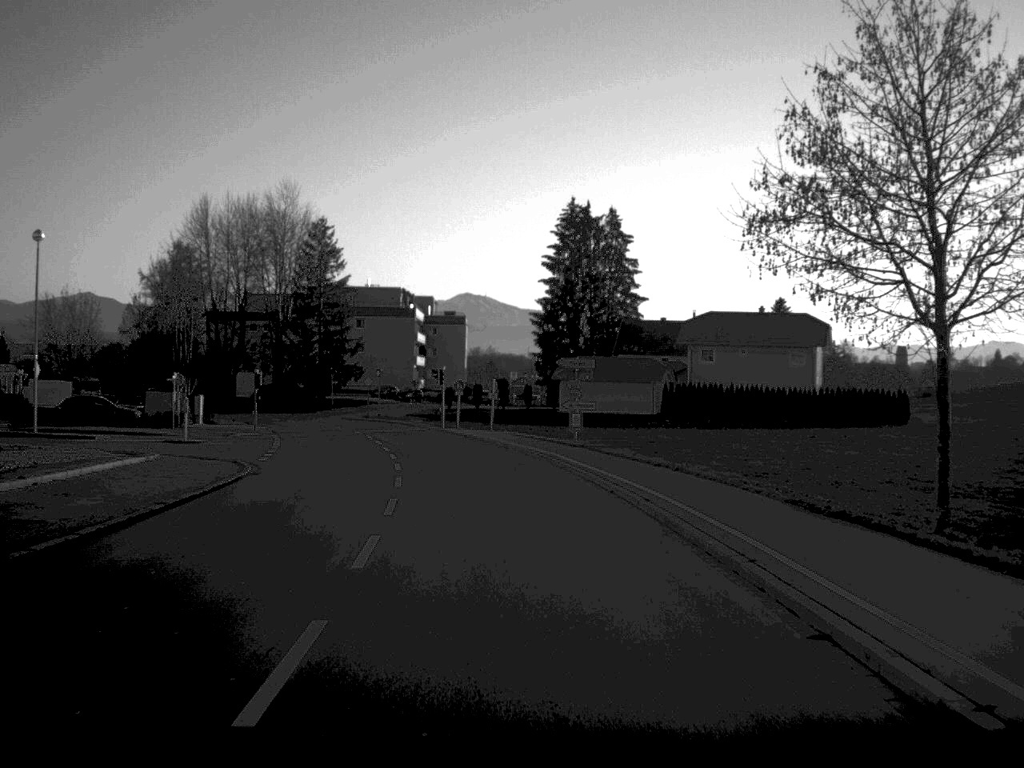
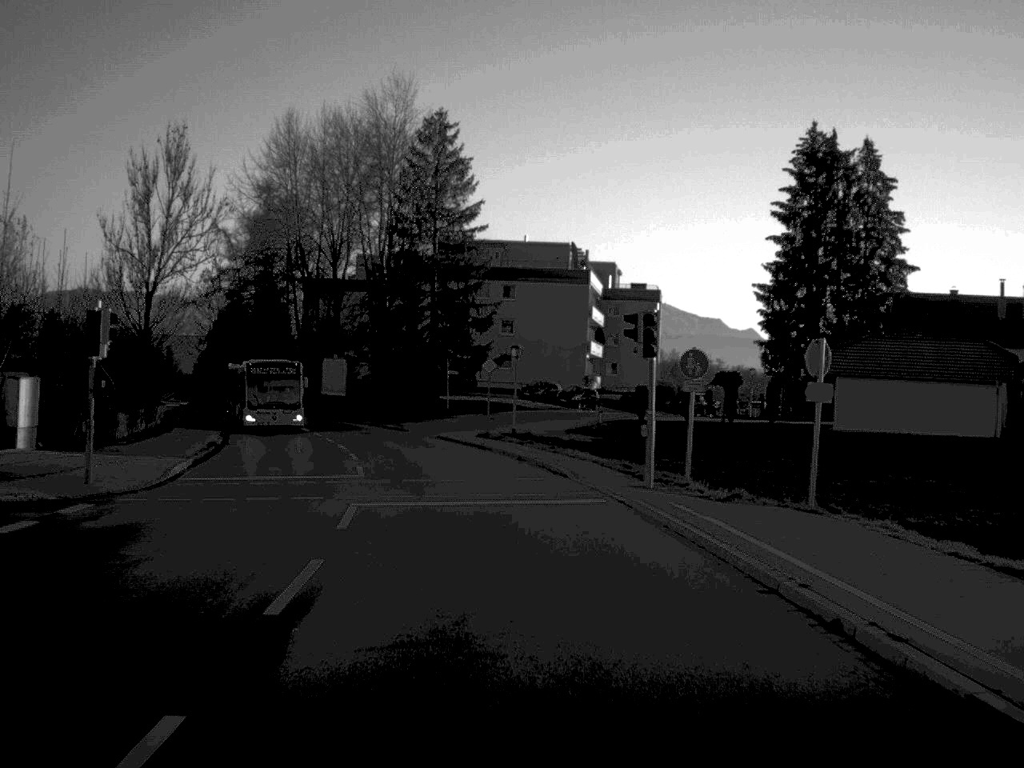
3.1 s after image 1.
(-3.2, +45.0) m; -8°
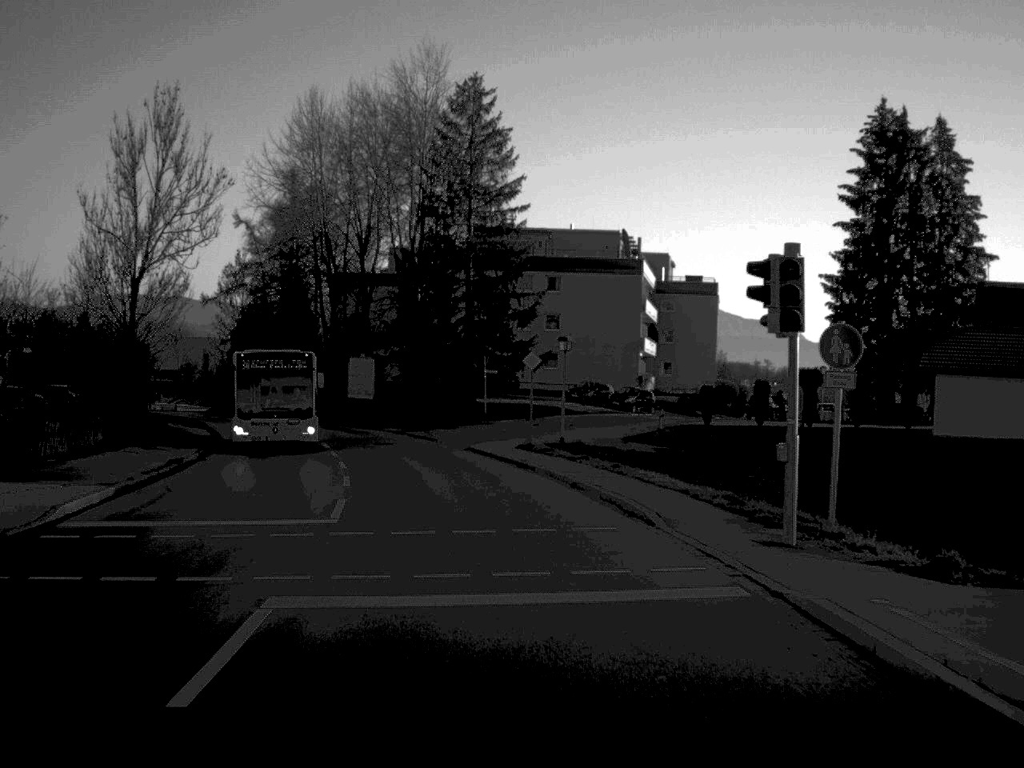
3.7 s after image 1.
(-0.1, +8.8) m; -2°
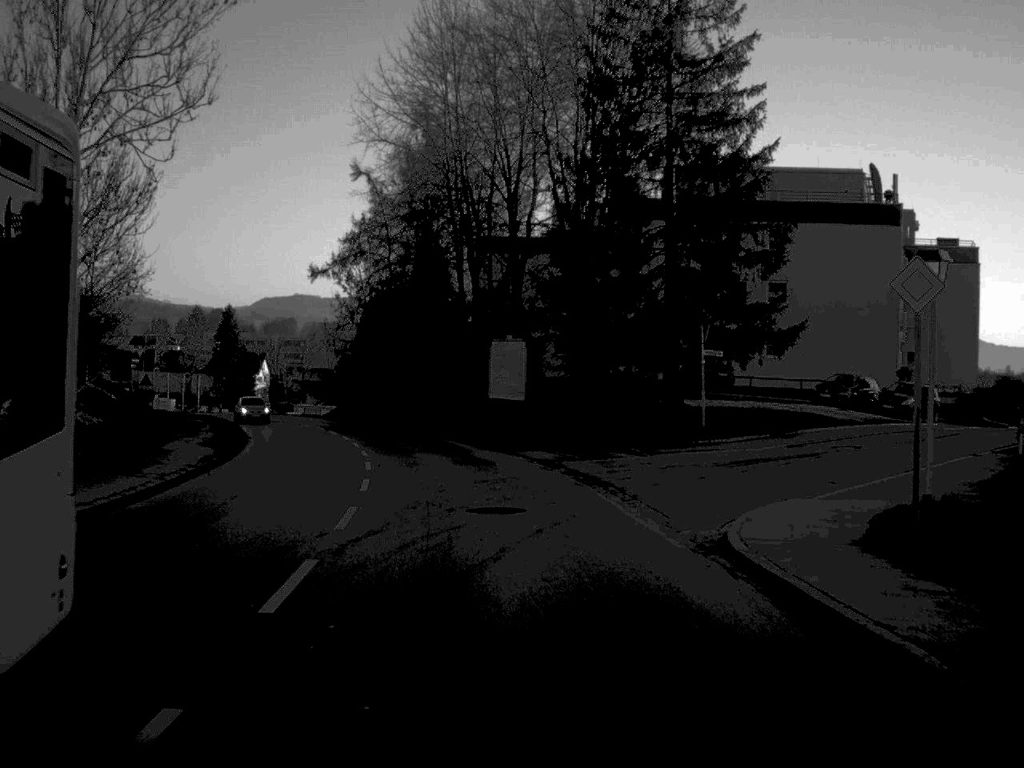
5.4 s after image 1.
(-1.8, +25.4) m; -8°
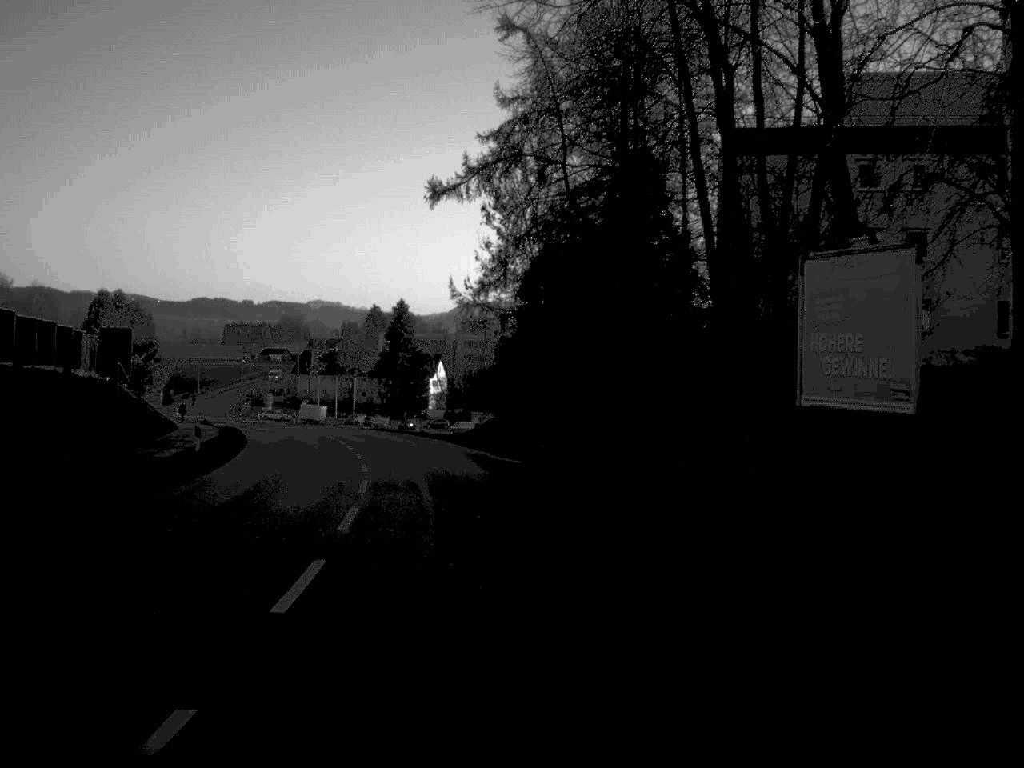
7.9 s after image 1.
(-2.8, +36.2) m; -9°
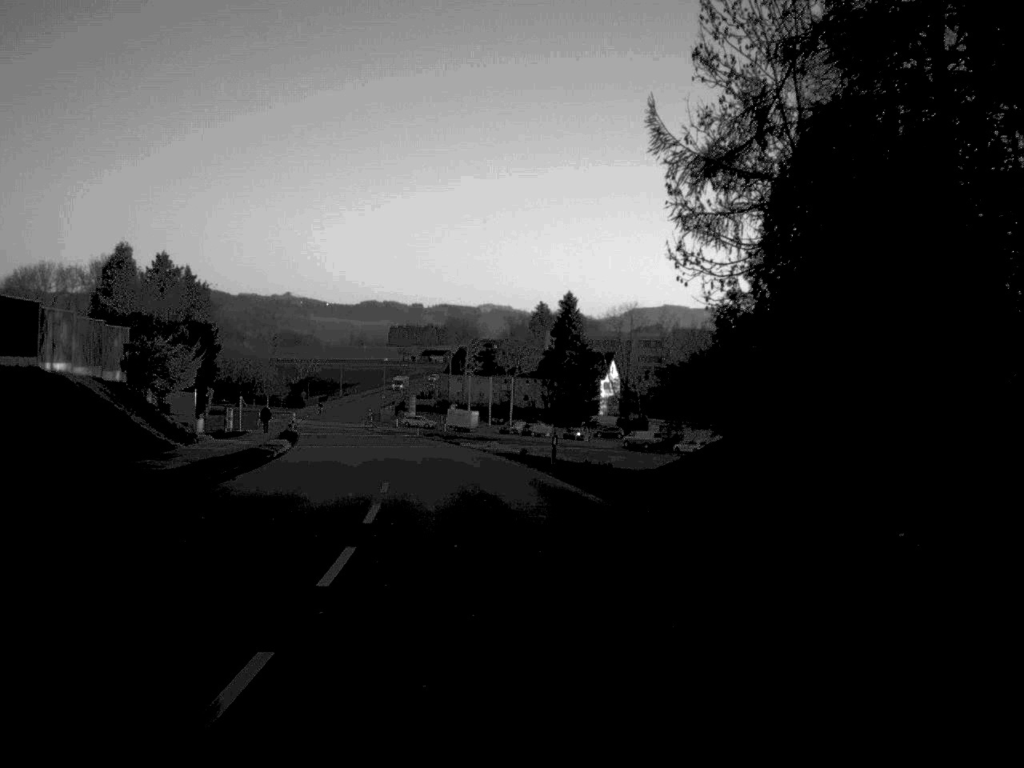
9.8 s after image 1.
(-1.9, +28.5) m; -8°
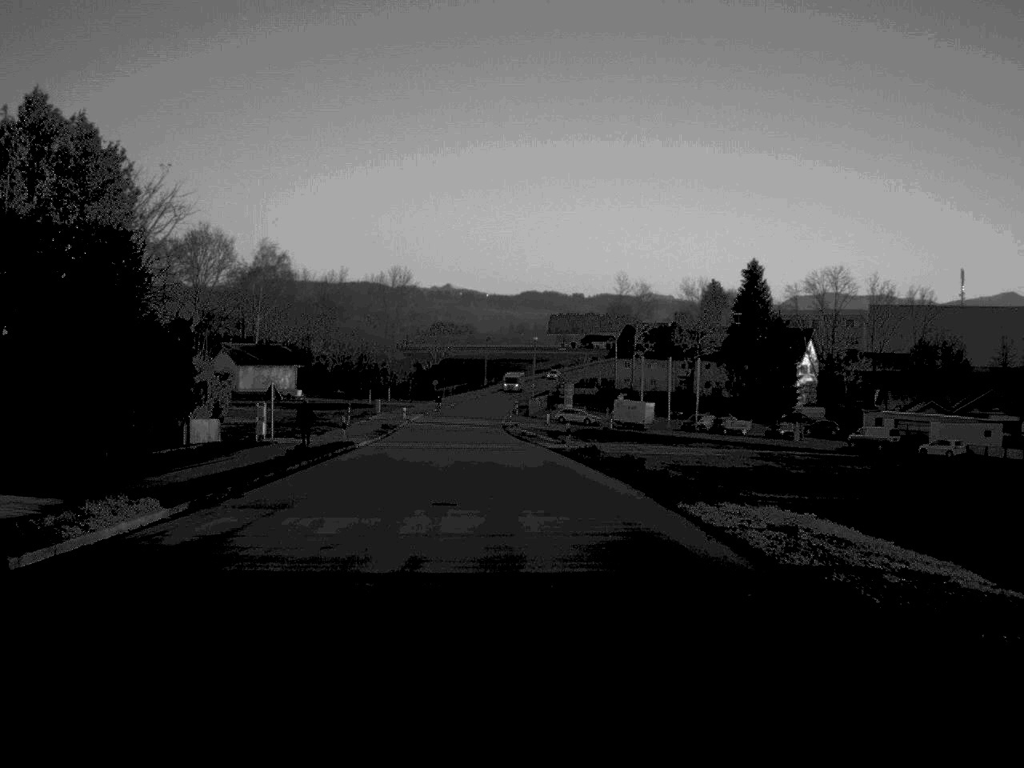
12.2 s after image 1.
(-2.5, +36.9) m; -7°
